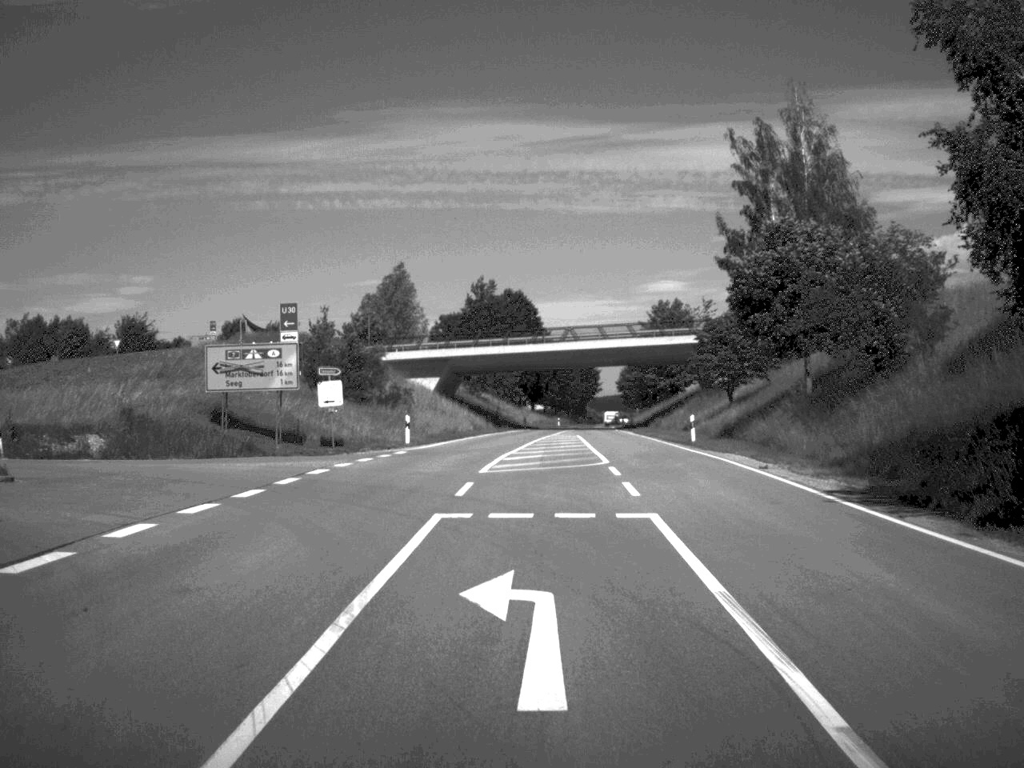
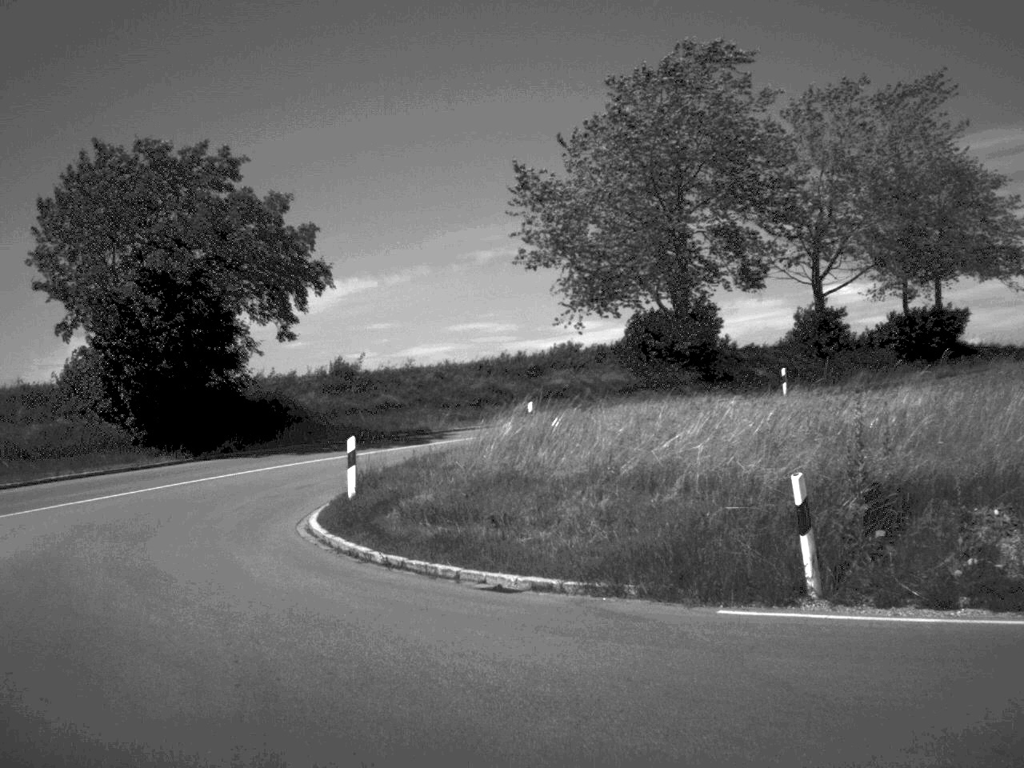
(-5.9, +24.3) m; -57°
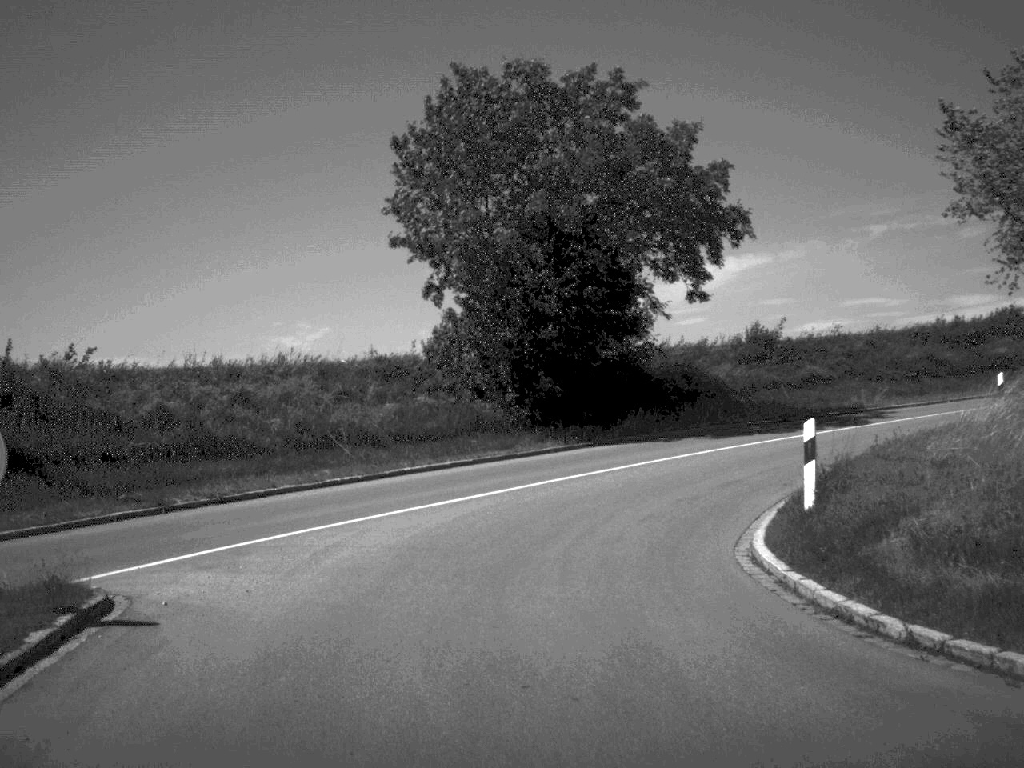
(-0.9, +5.7) m; -17°
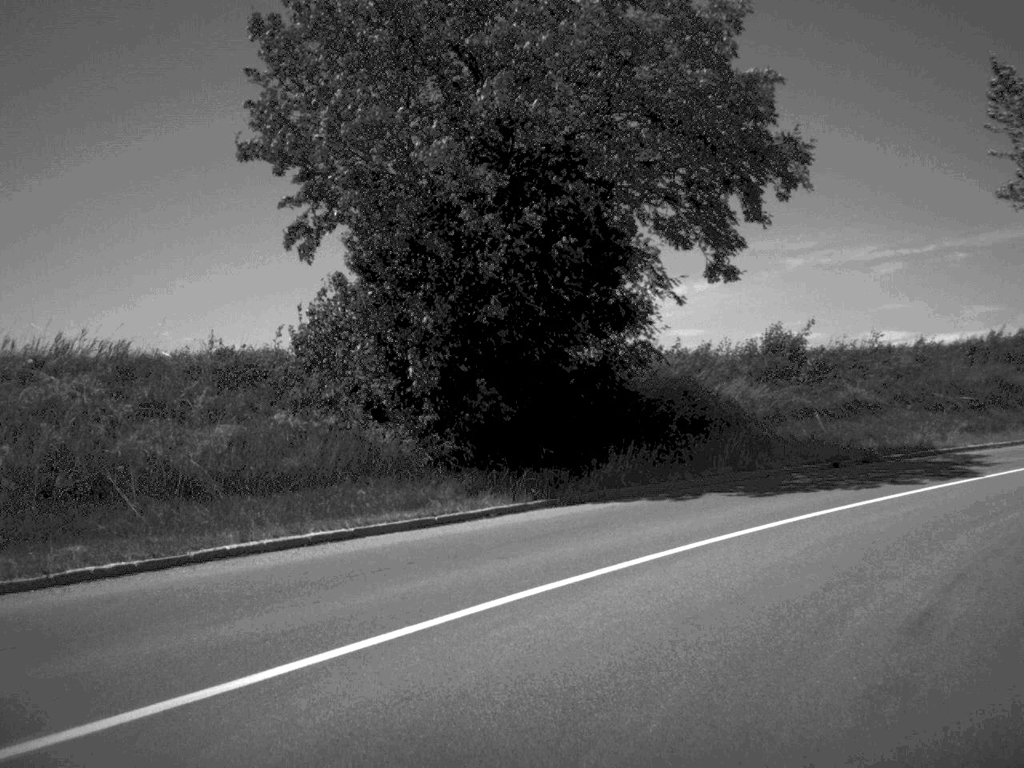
(-0.2, +10.5) m; +6°
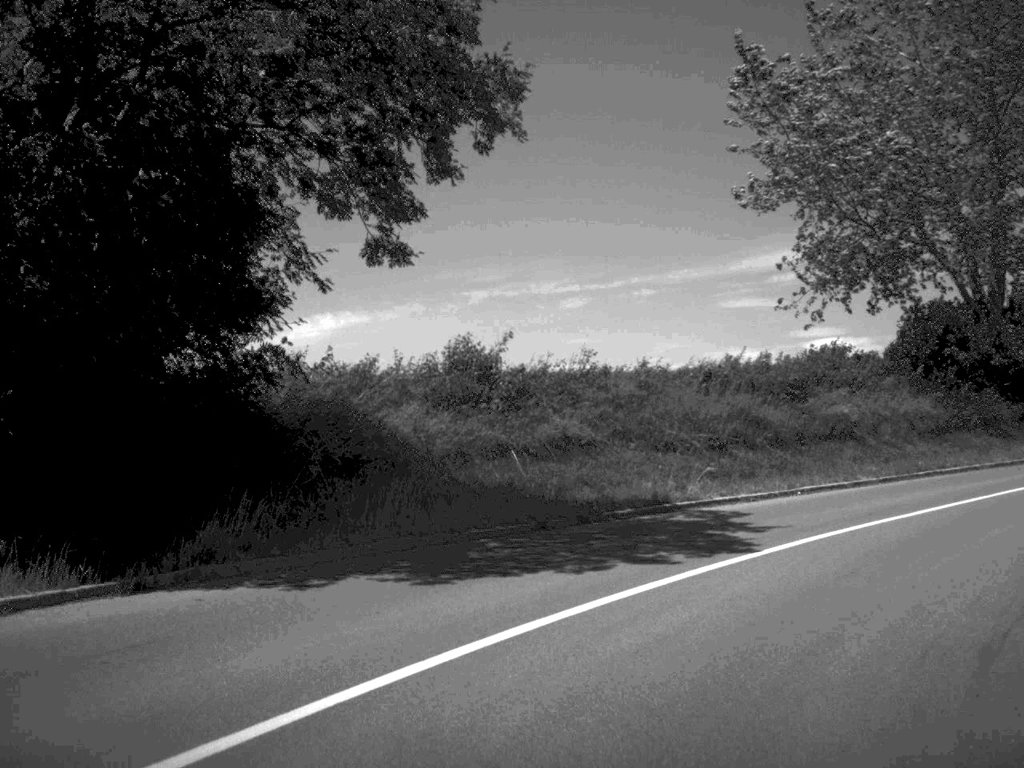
(+0.7, +5.8) m; +14°
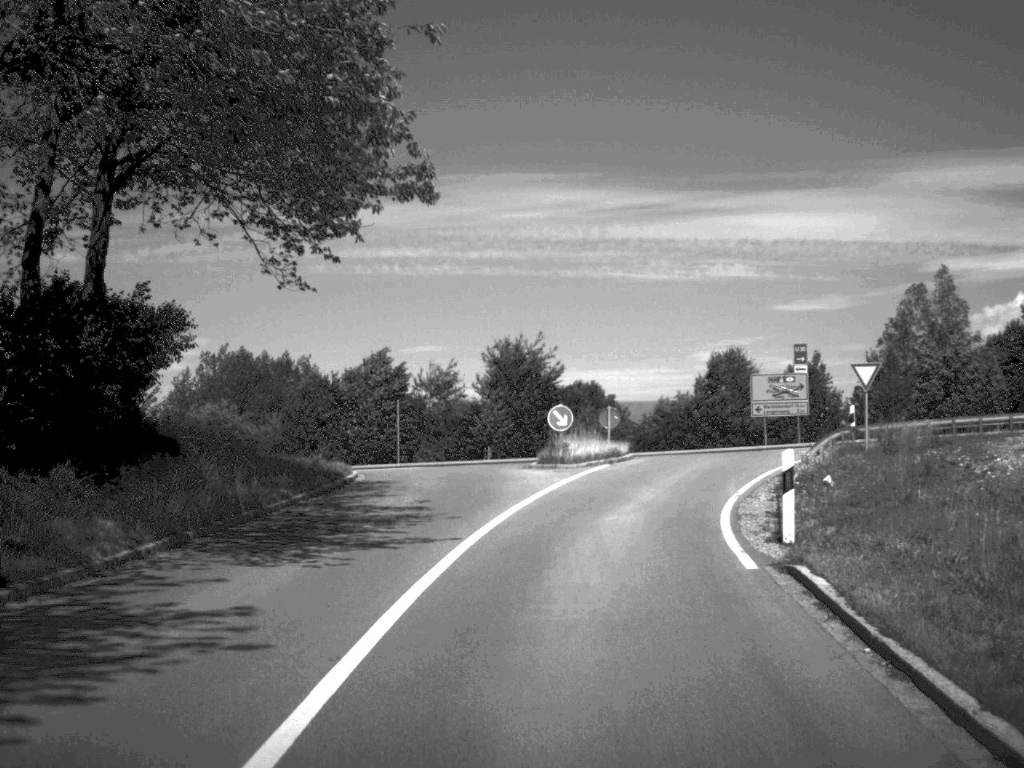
(+13.3, +23.0) m; +51°
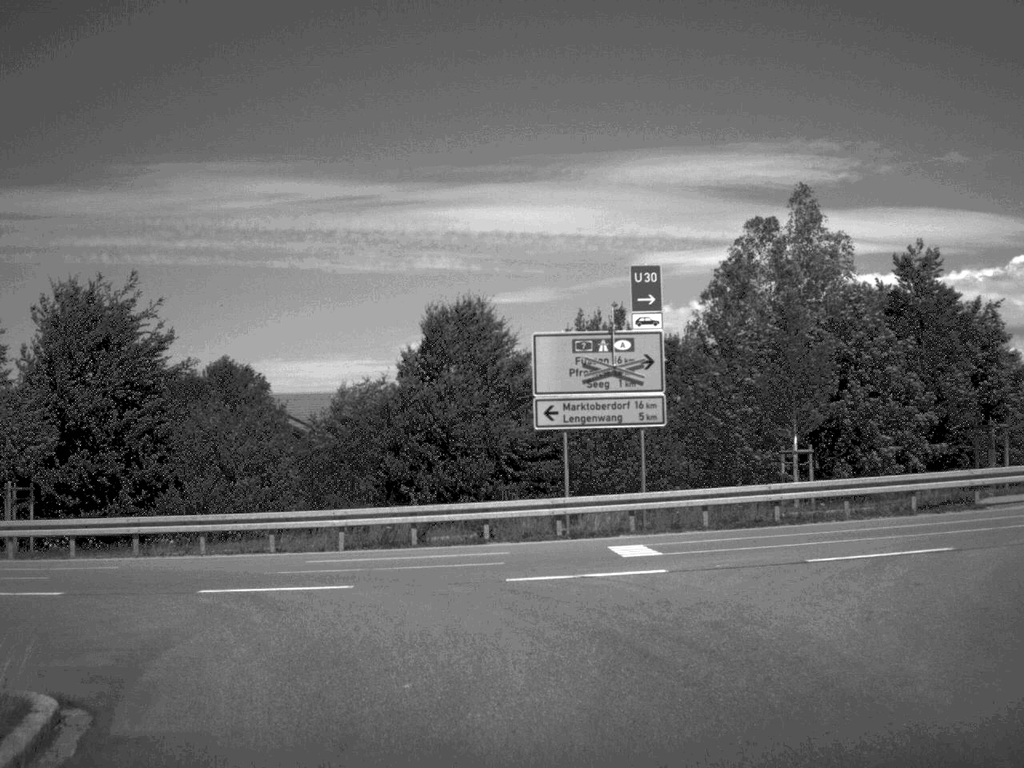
(+3.5, +30.4) m; +13°
